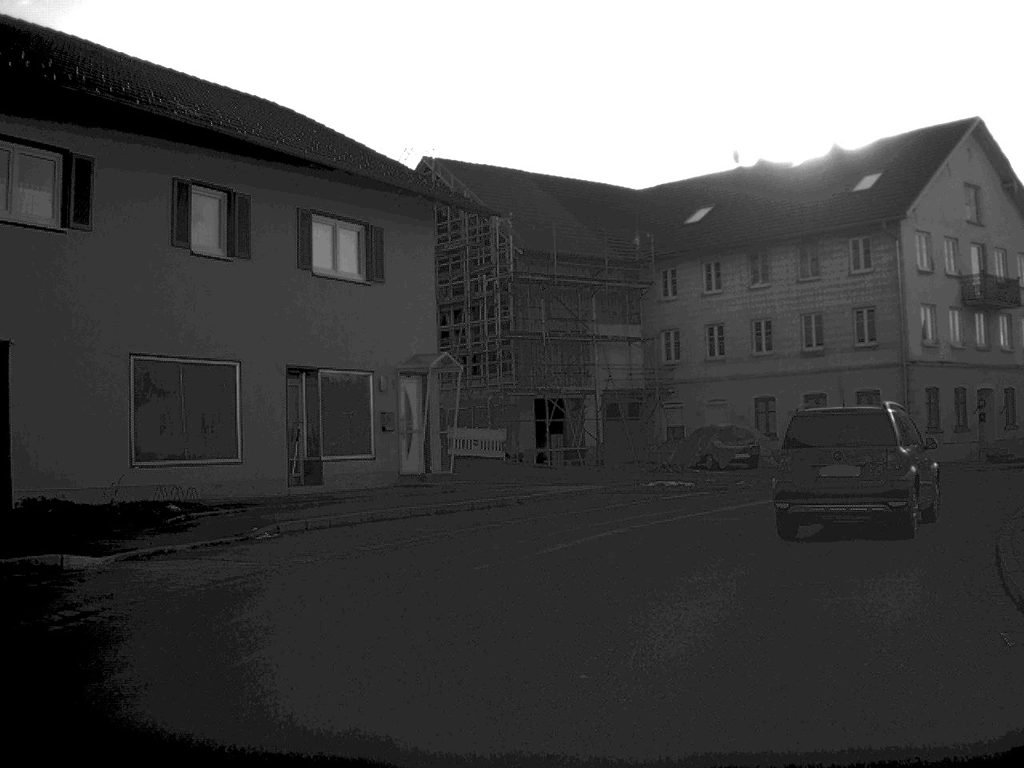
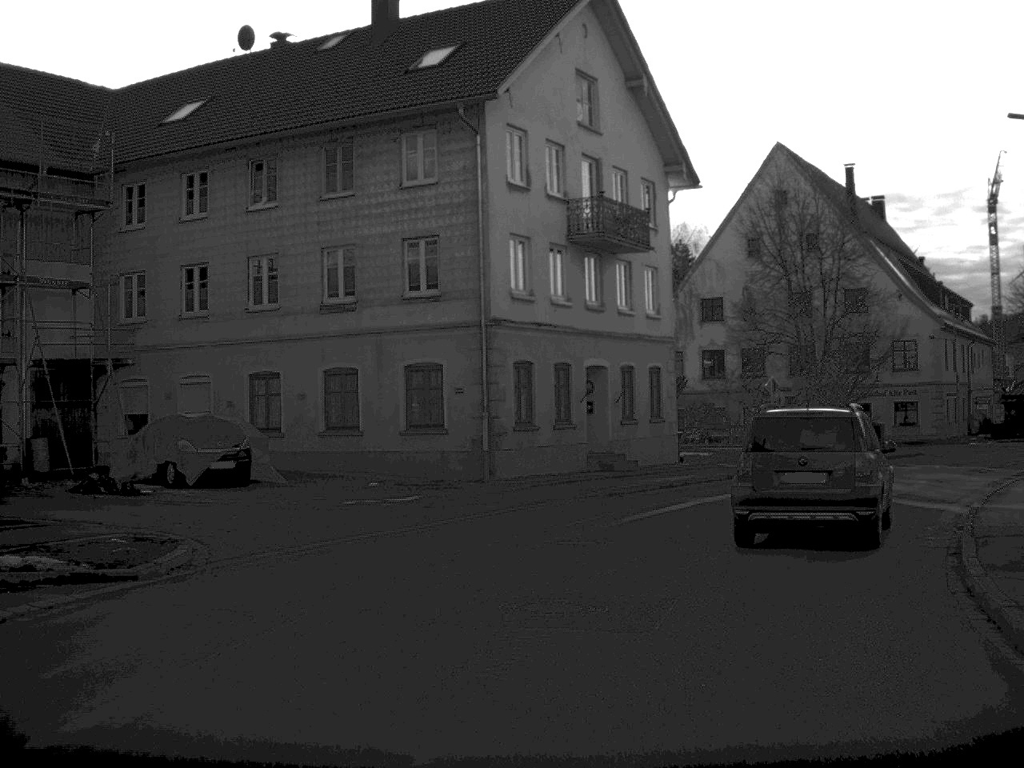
(+2.8, +15.4) m; +21°
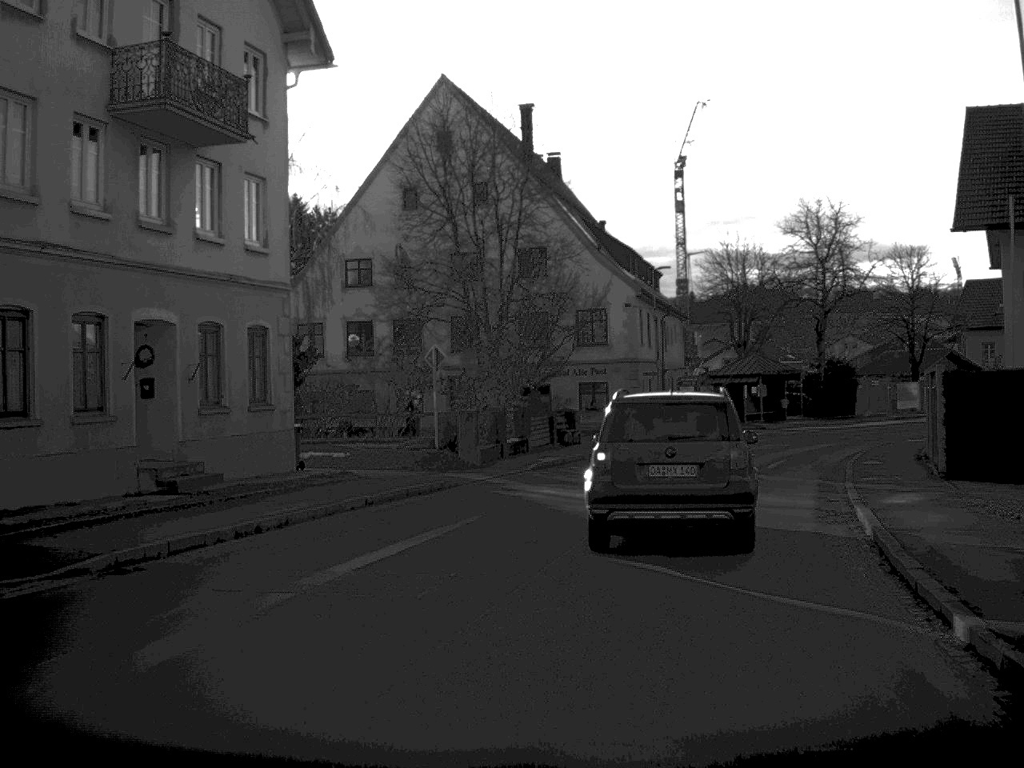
(+1.7, +12.3) m; +15°
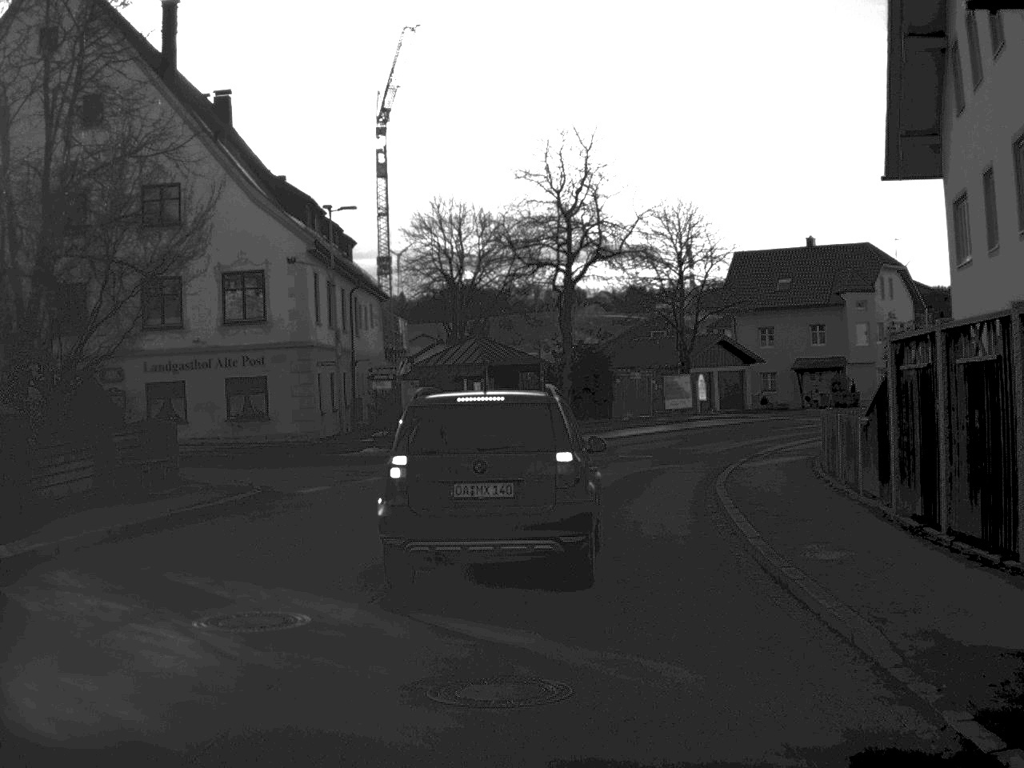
(+2.4, +18.3) m; +13°
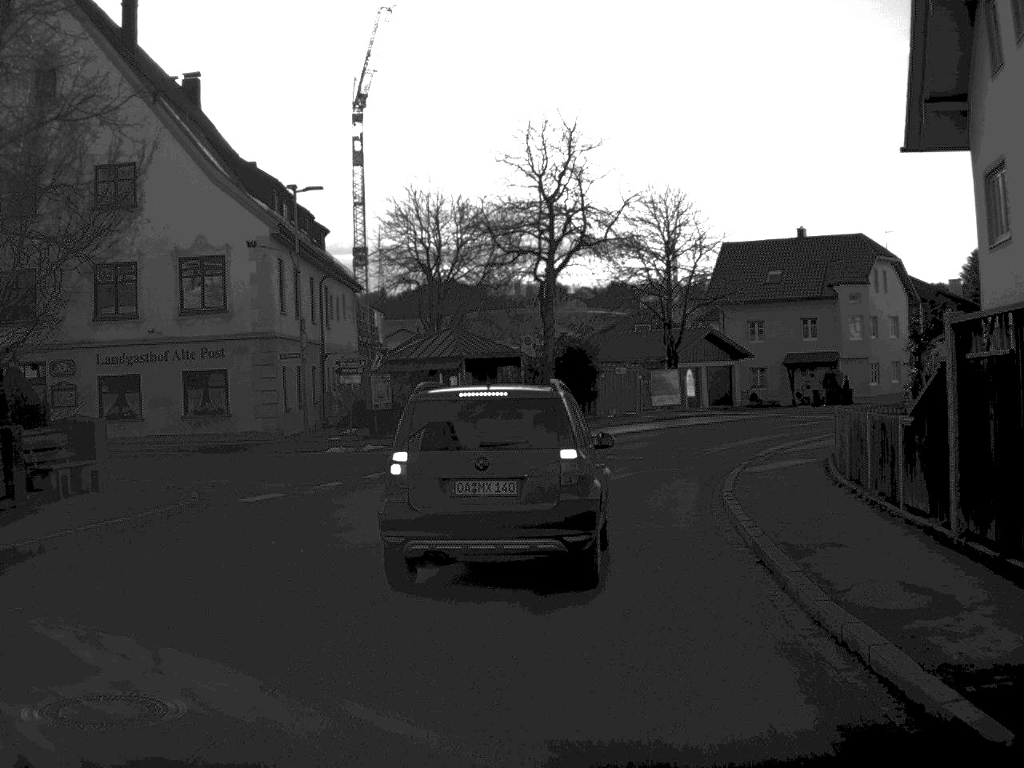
(0.0, +2.9) m; +1°
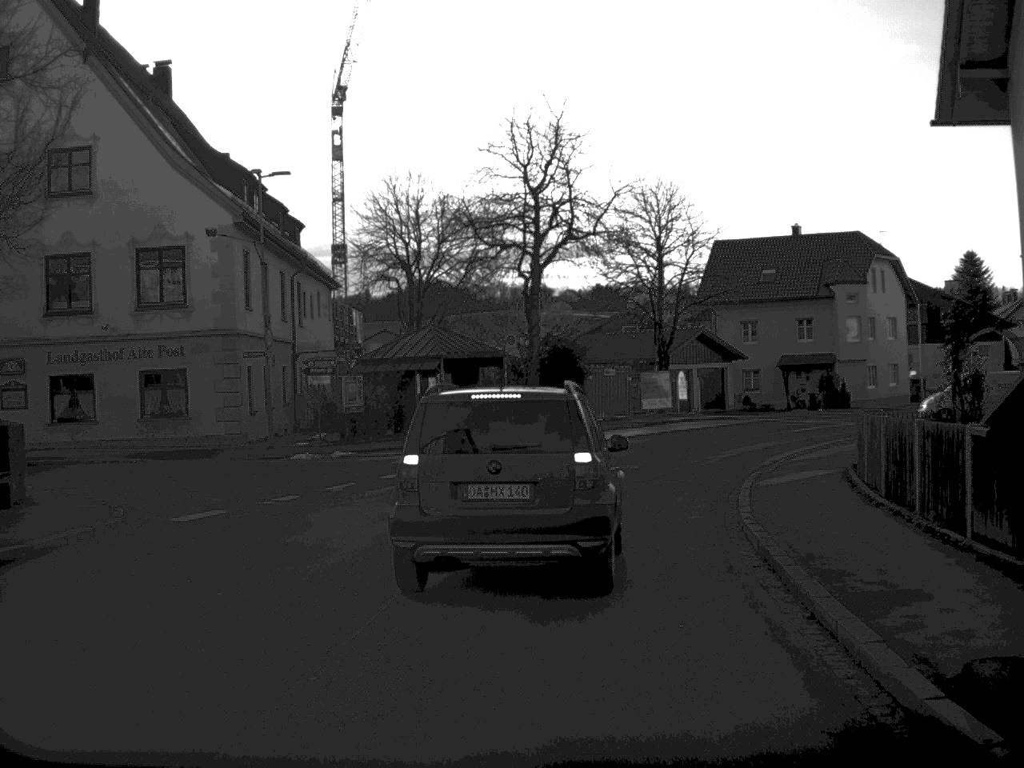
(0.0, +2.9) m; +1°
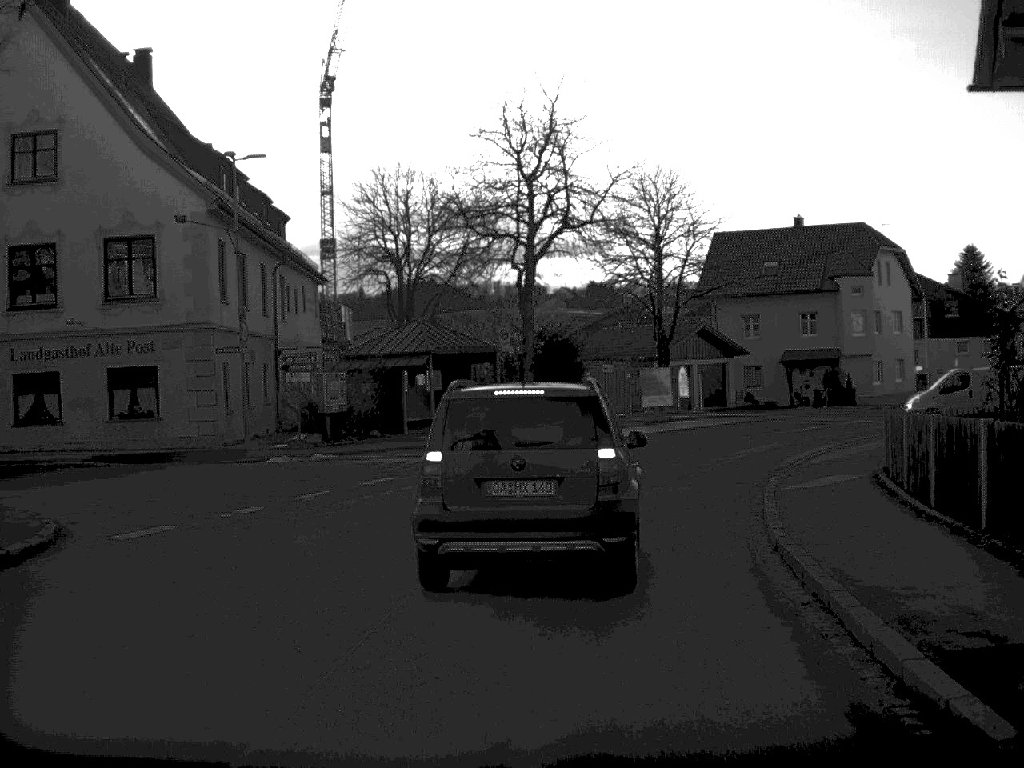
(0.0, +2.3) m; 0°
